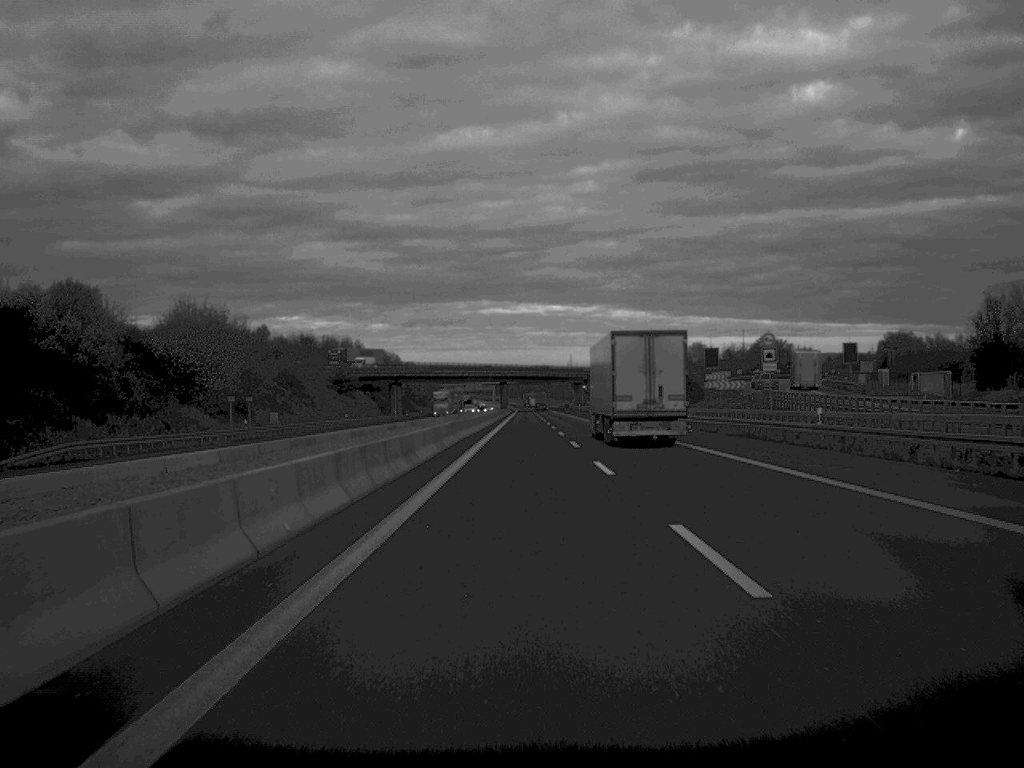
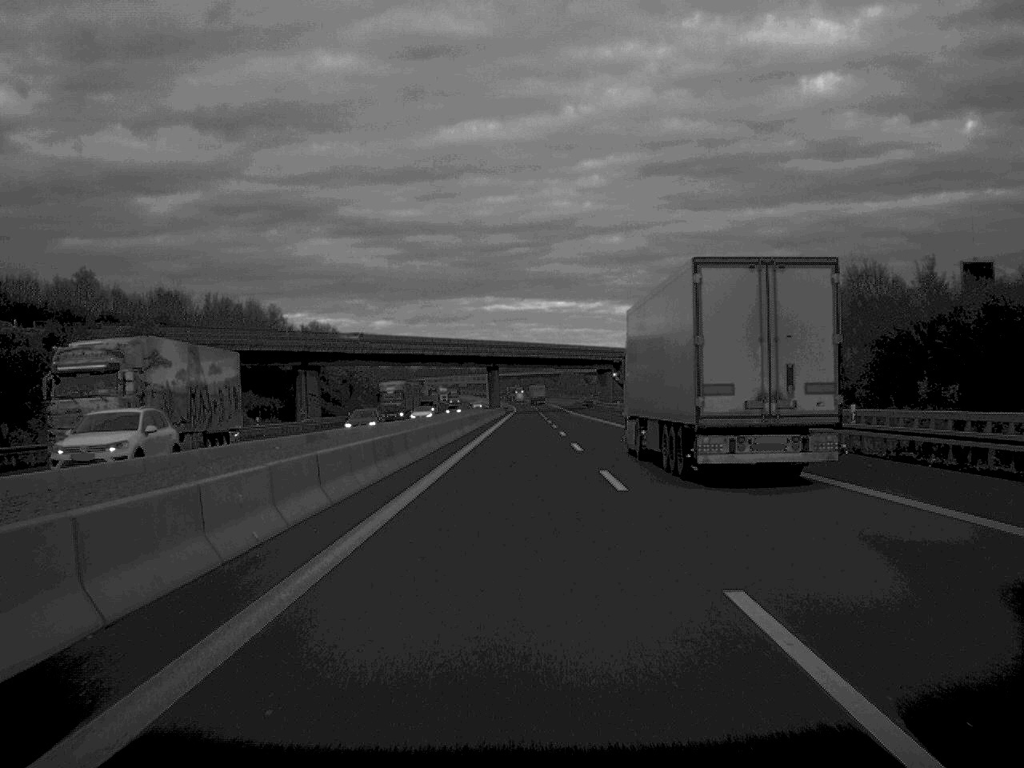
(0.0, +94.9) m; 0°
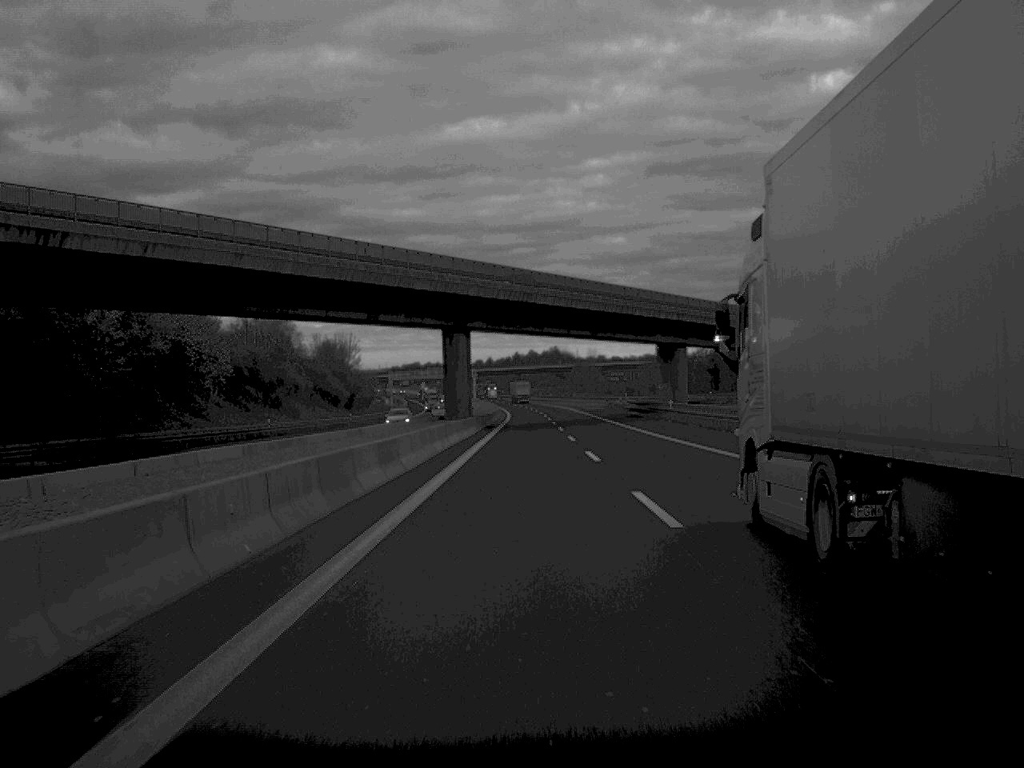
(-0.1, +95.4) m; 0°
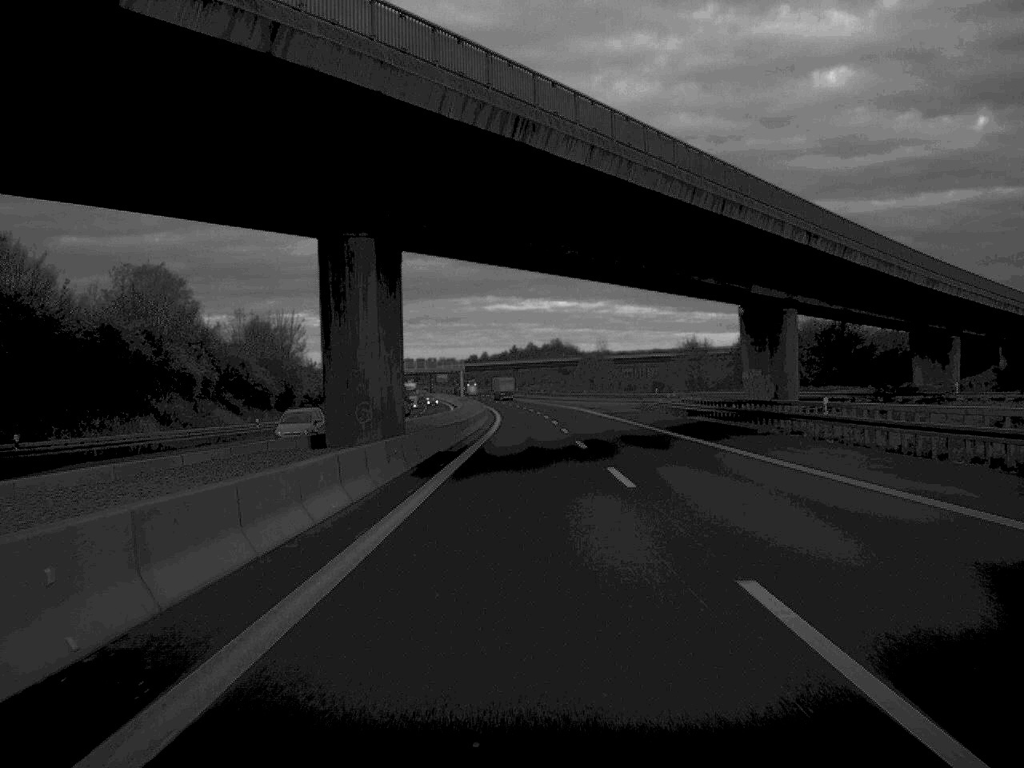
(0.0, +47.2) m; 0°
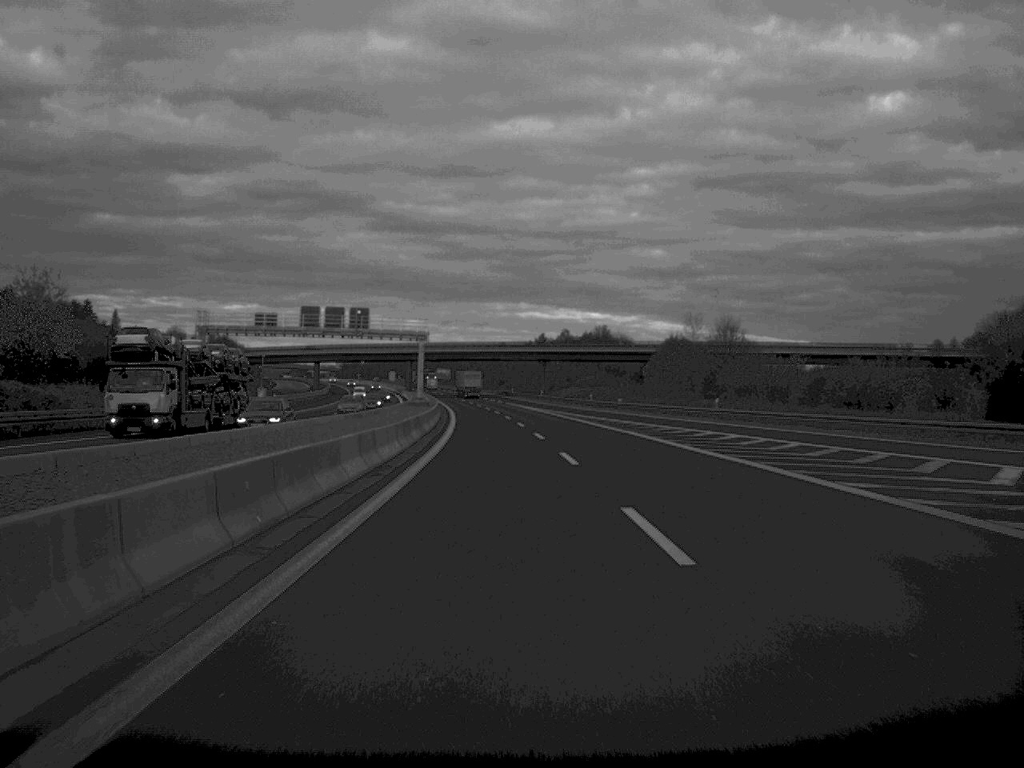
(-0.6, +117.9) m; -1°
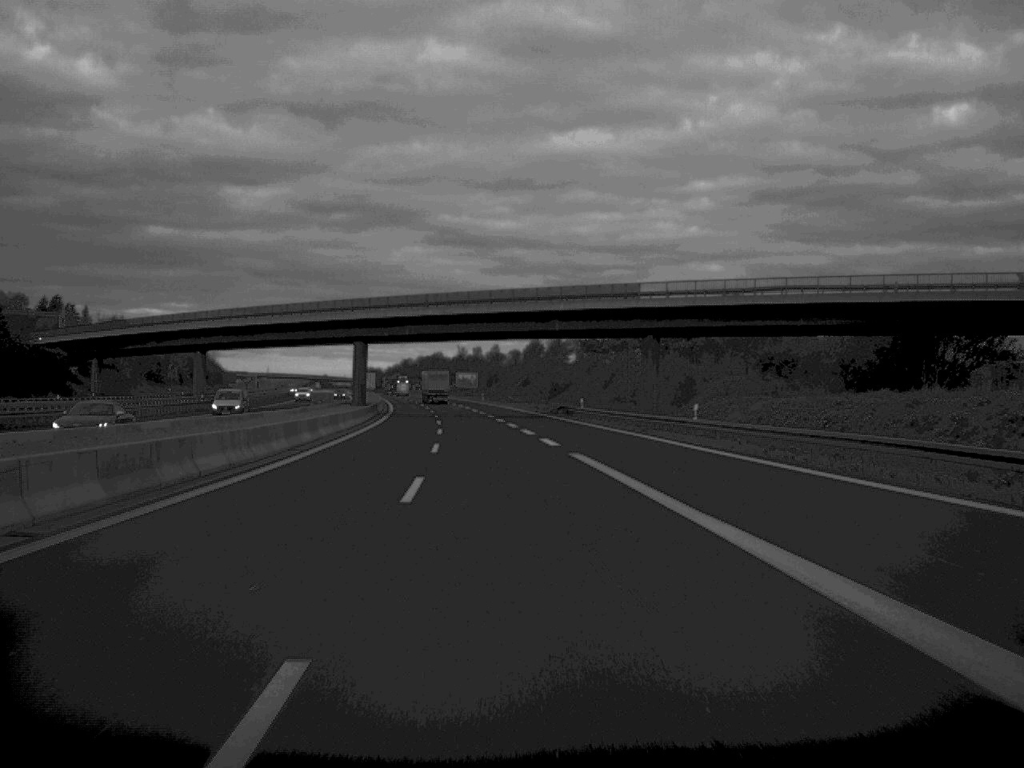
(-2.1, +117.4) m; -2°
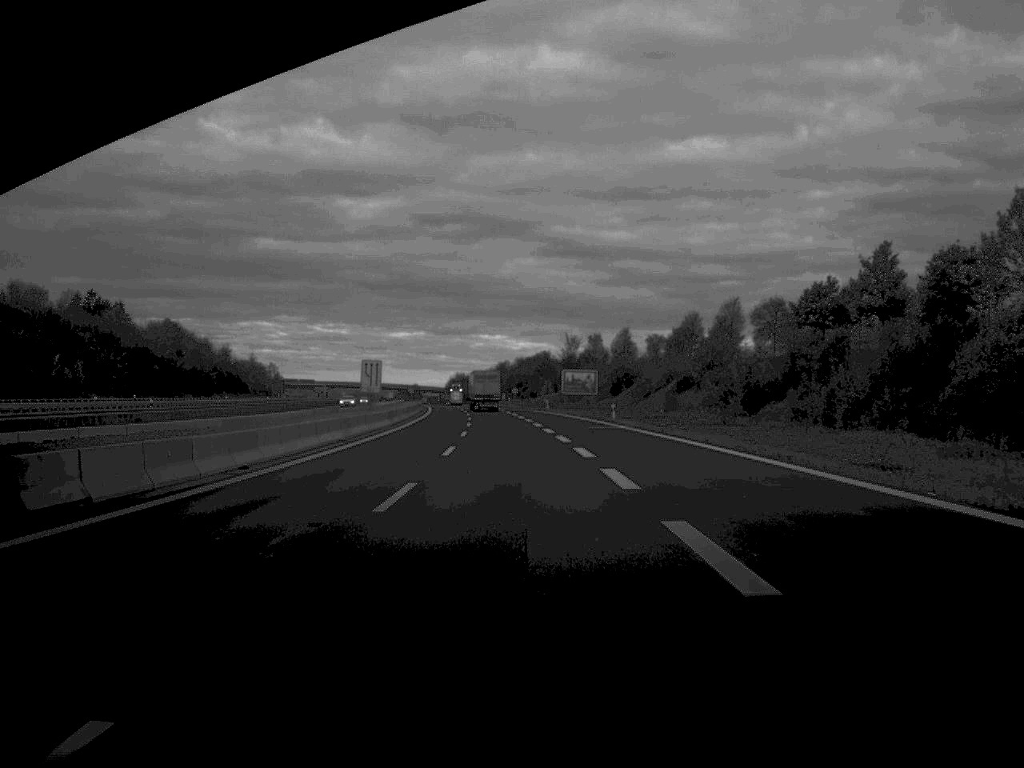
(-4.1, +90.2) m; -5°
